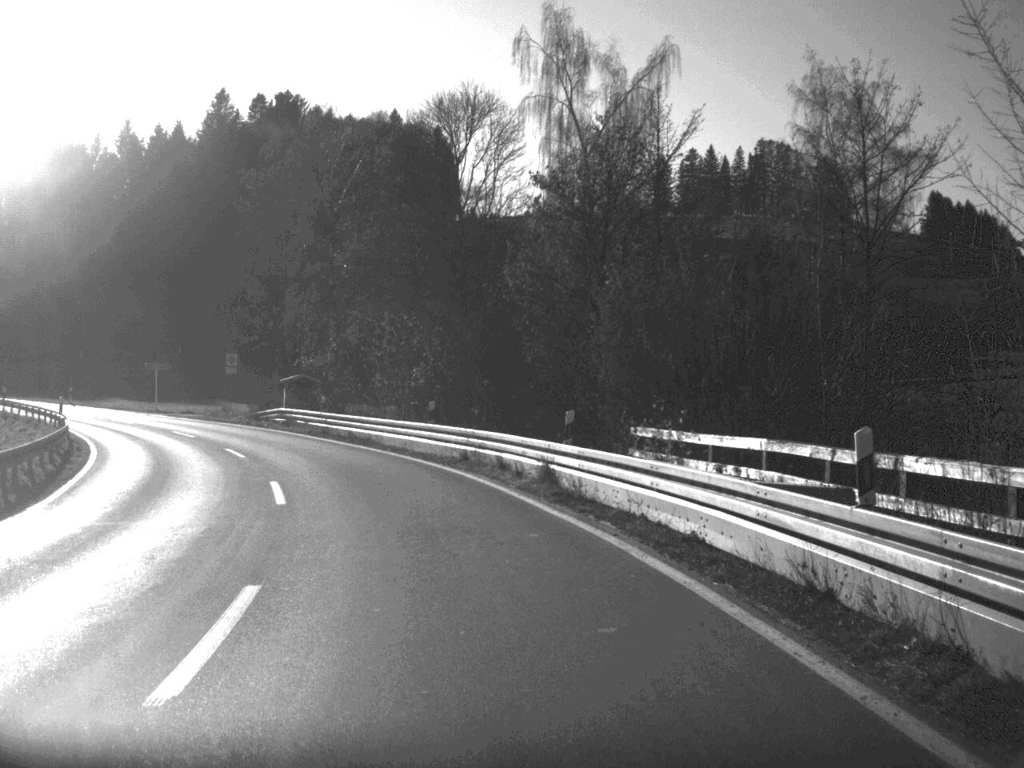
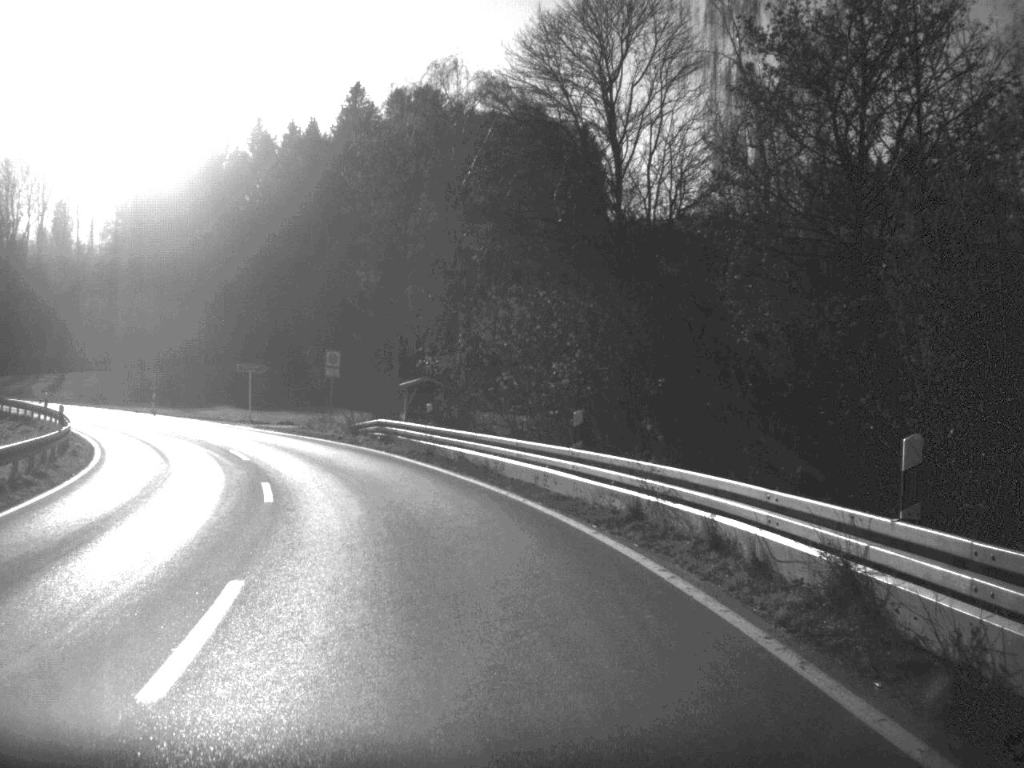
(-0.7, +12.1) m; -7°
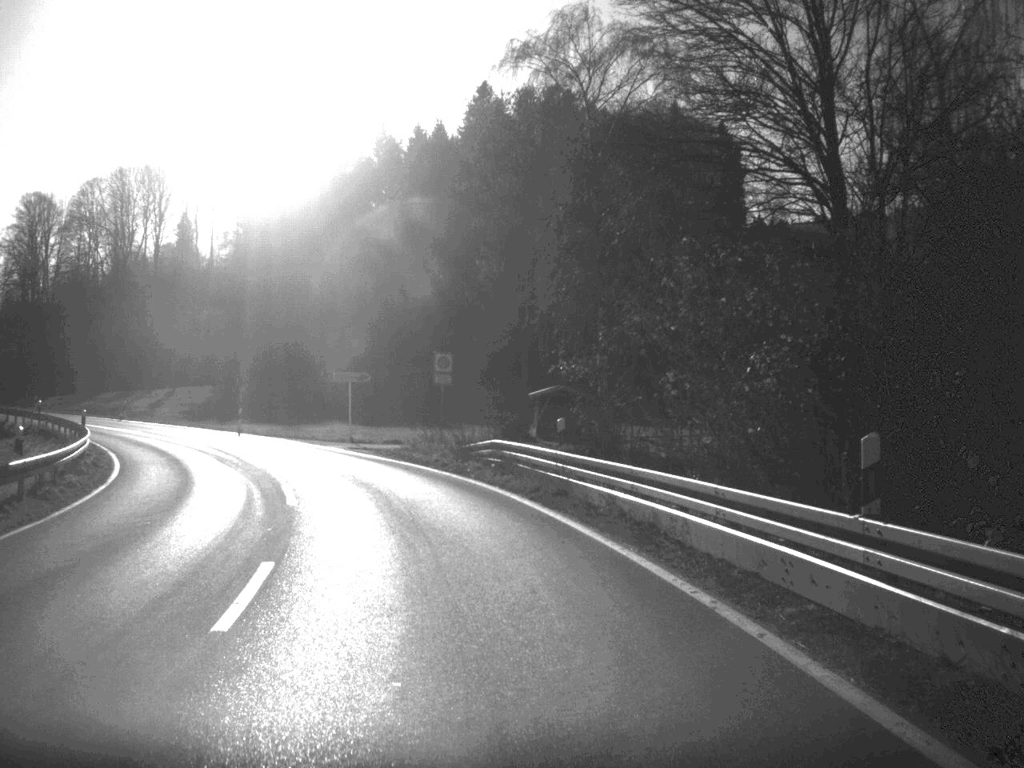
(-0.5, +10.0) m; -6°
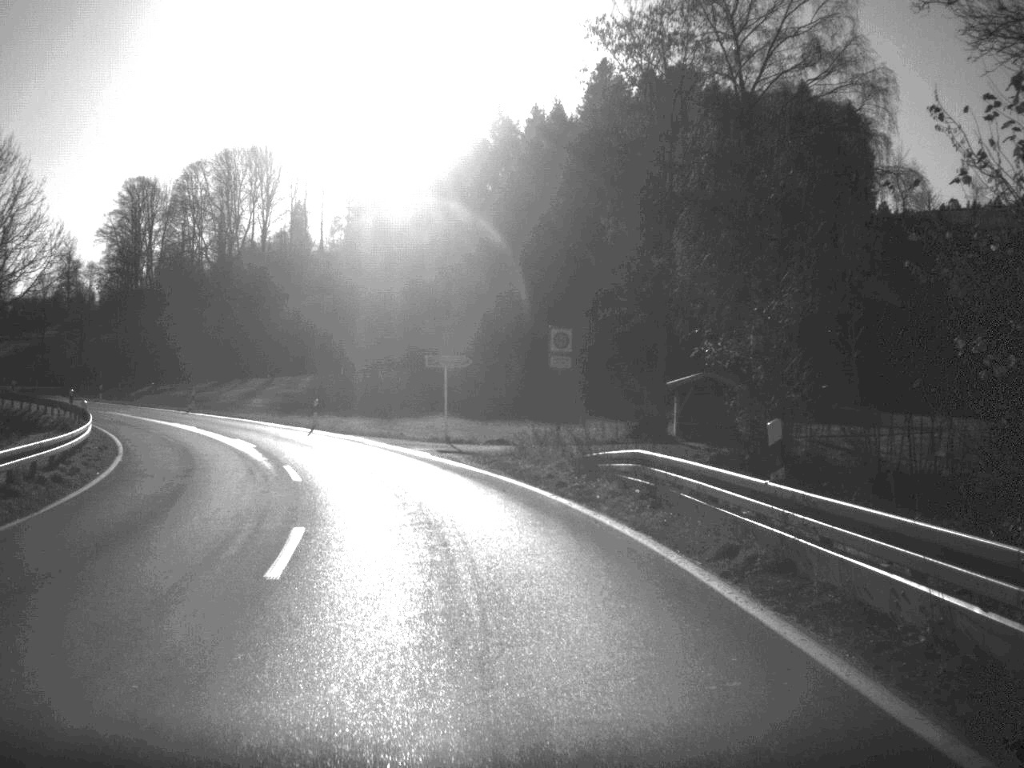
(-0.5, +9.8) m; -5°
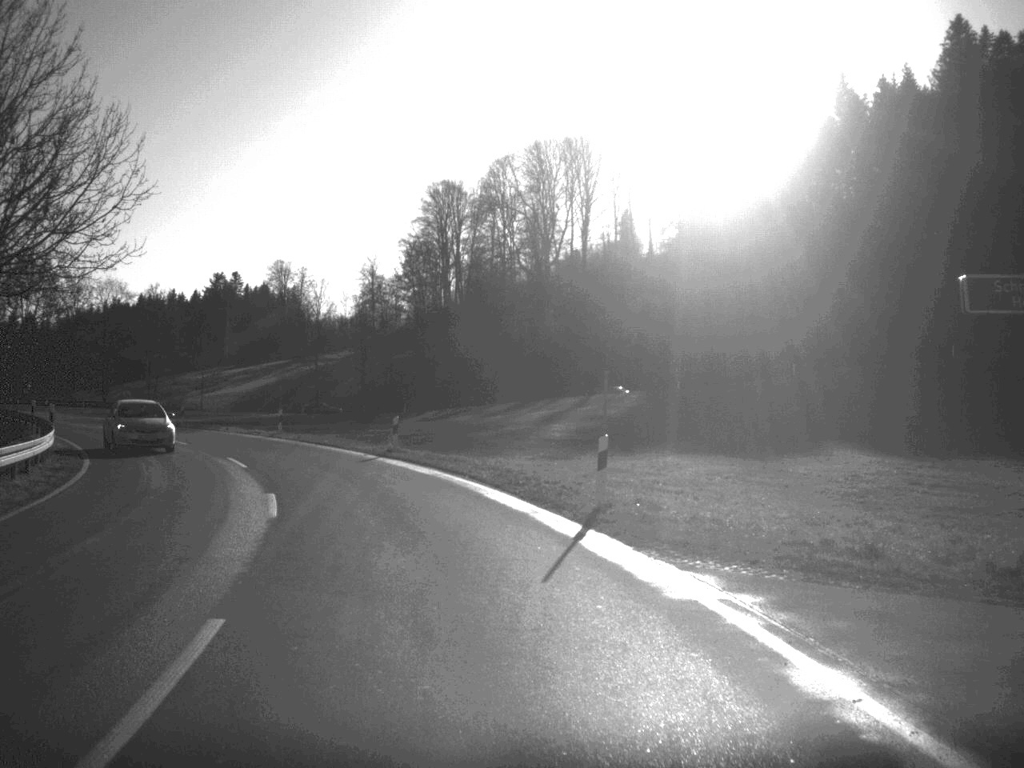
(-3.9, +29.8) m; -15°
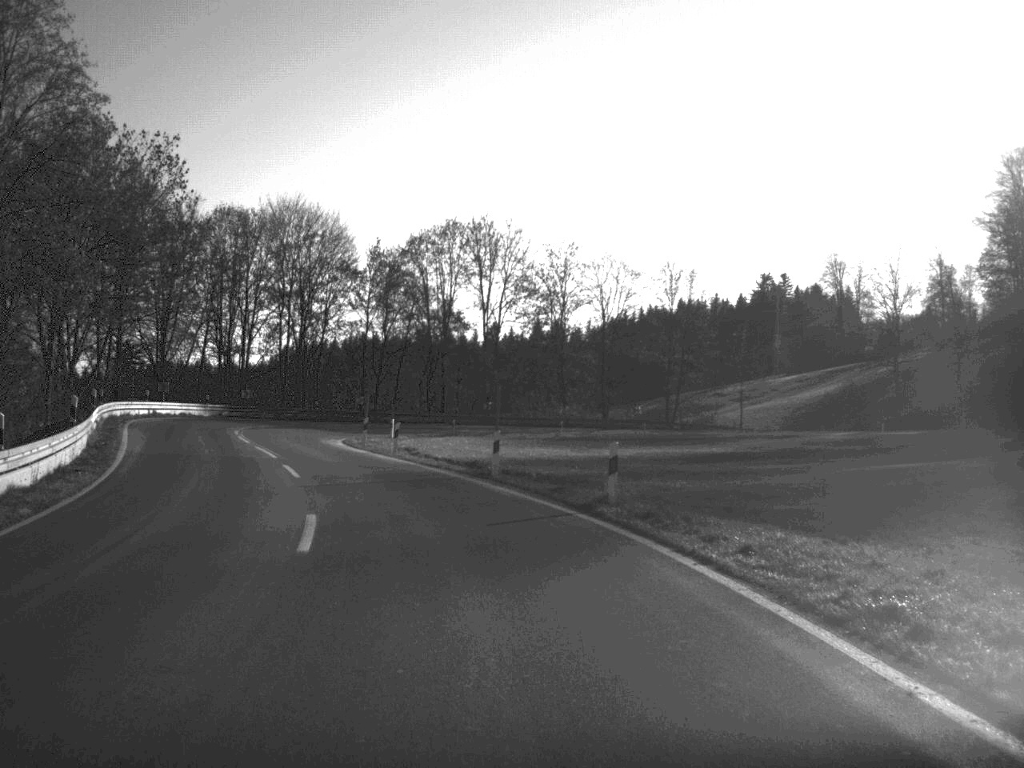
(-8.6, +39.6) m; -25°
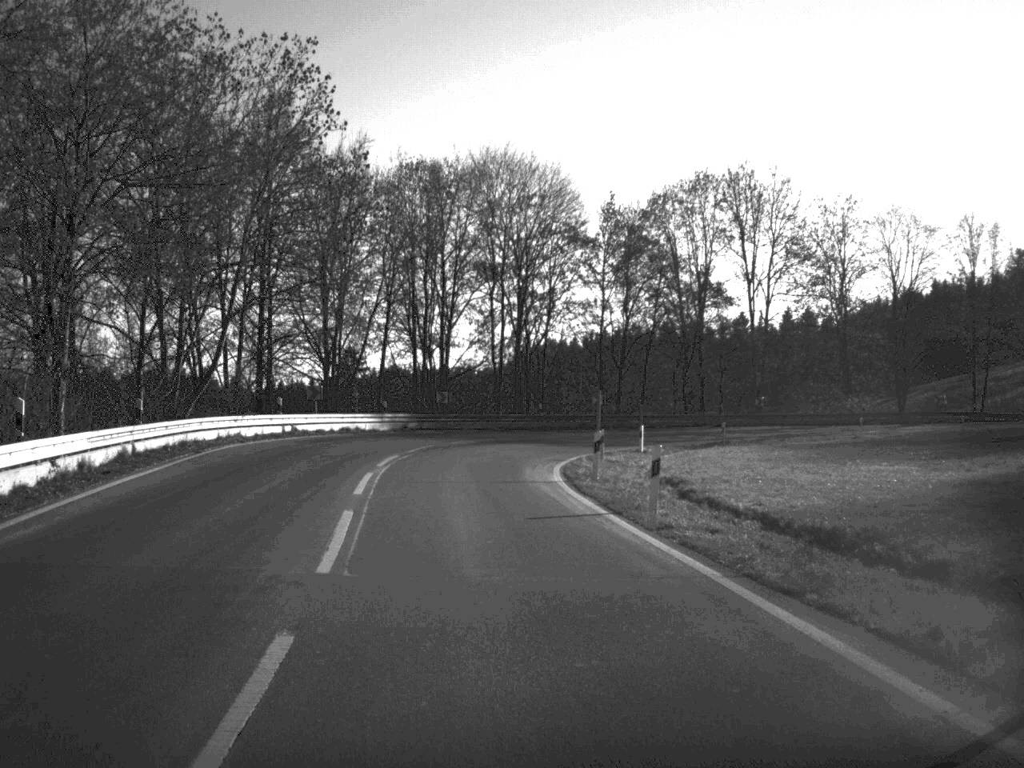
(-2.0, +20.4) m; -11°
